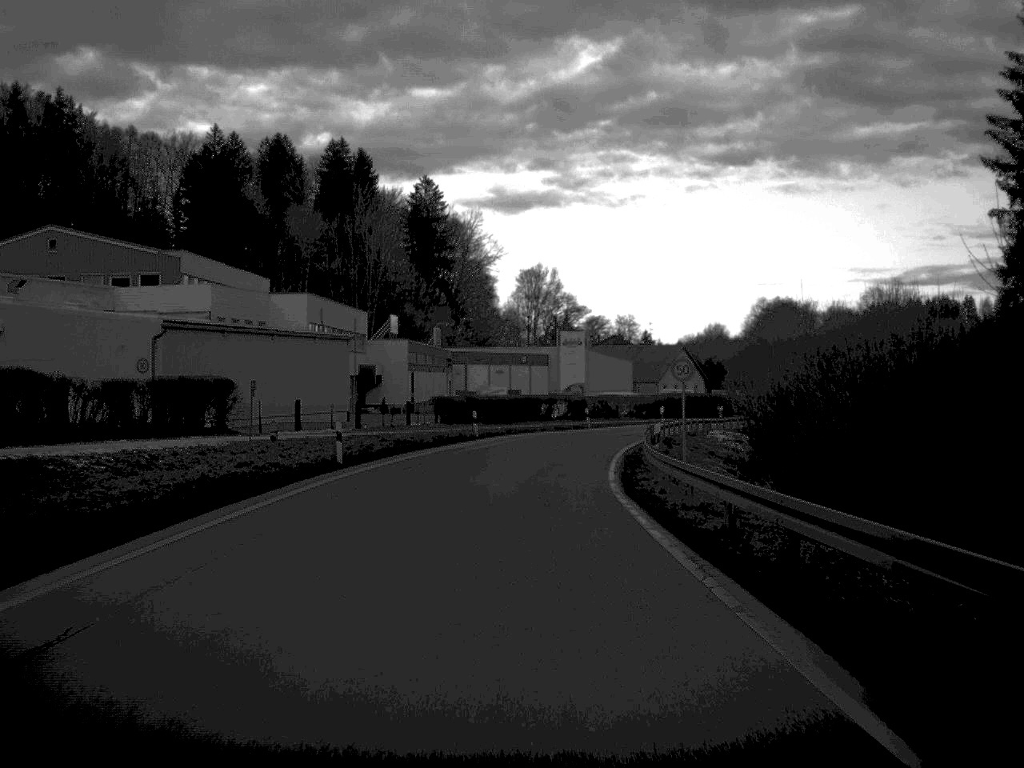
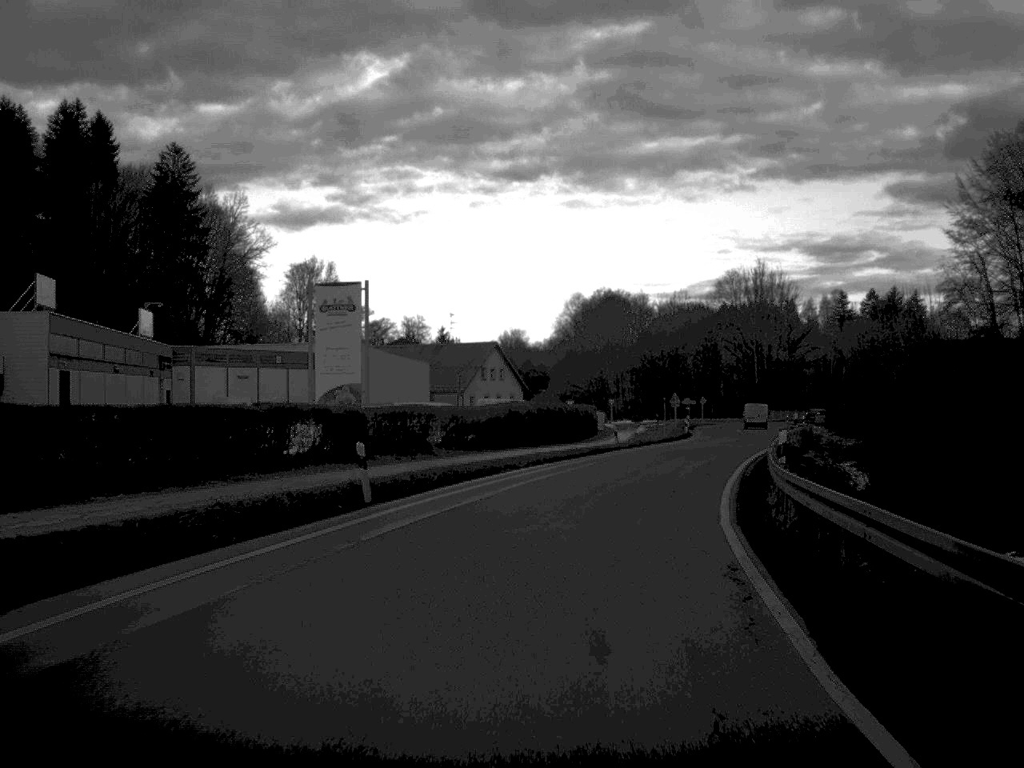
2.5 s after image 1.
(+2.3, +45.9) m; +10°
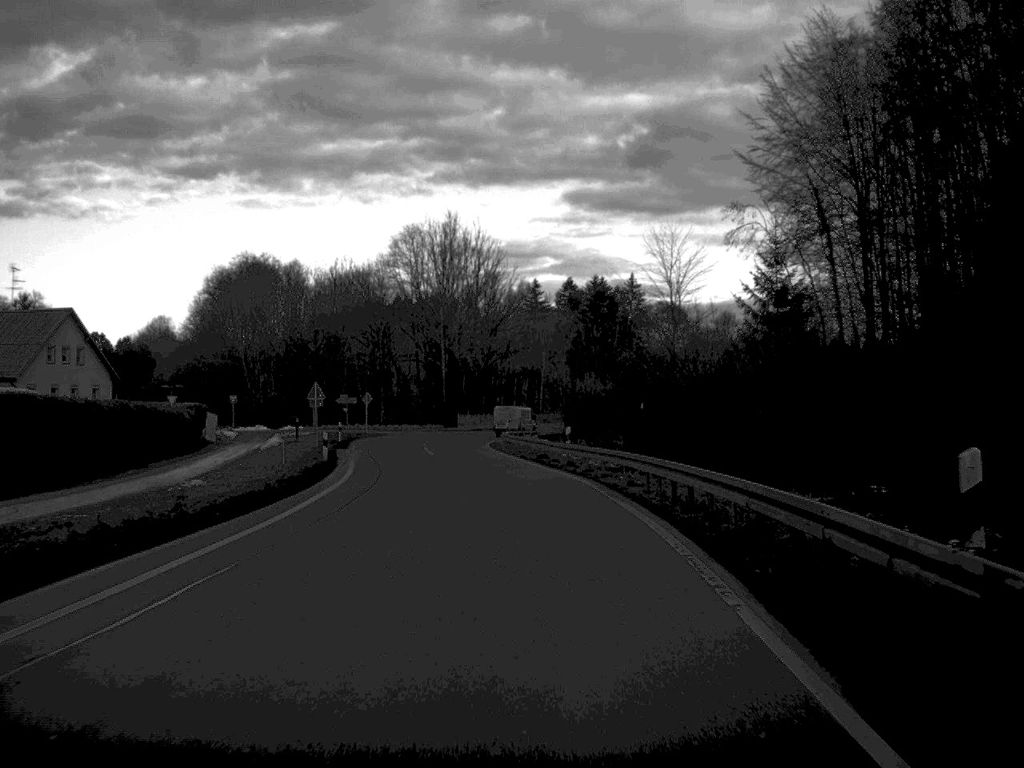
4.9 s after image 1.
(+6.2, +43.9) m; +14°
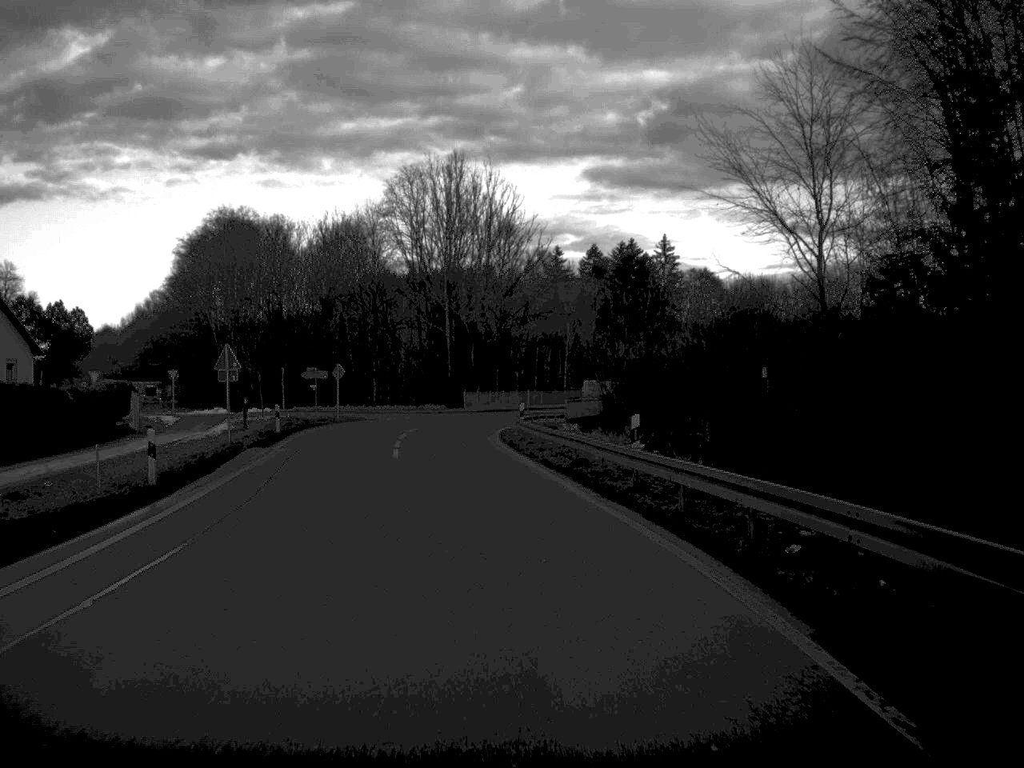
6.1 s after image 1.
(-0.1, +20.8) m; -1°
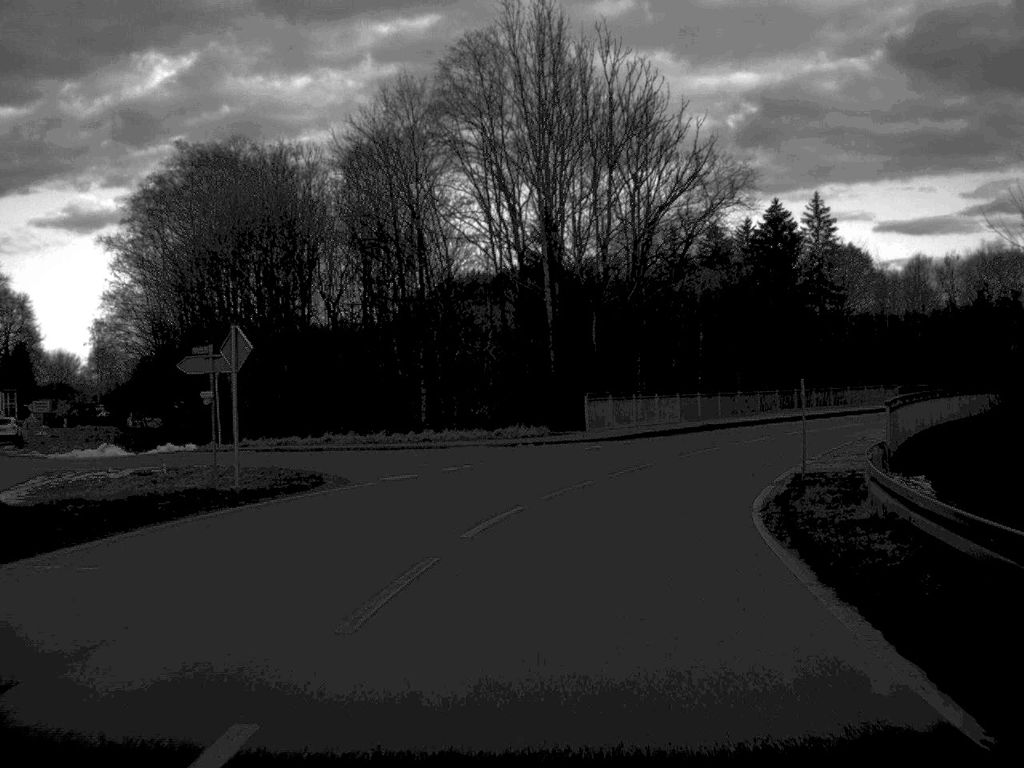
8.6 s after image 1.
(-2.7, +41.9) m; -4°
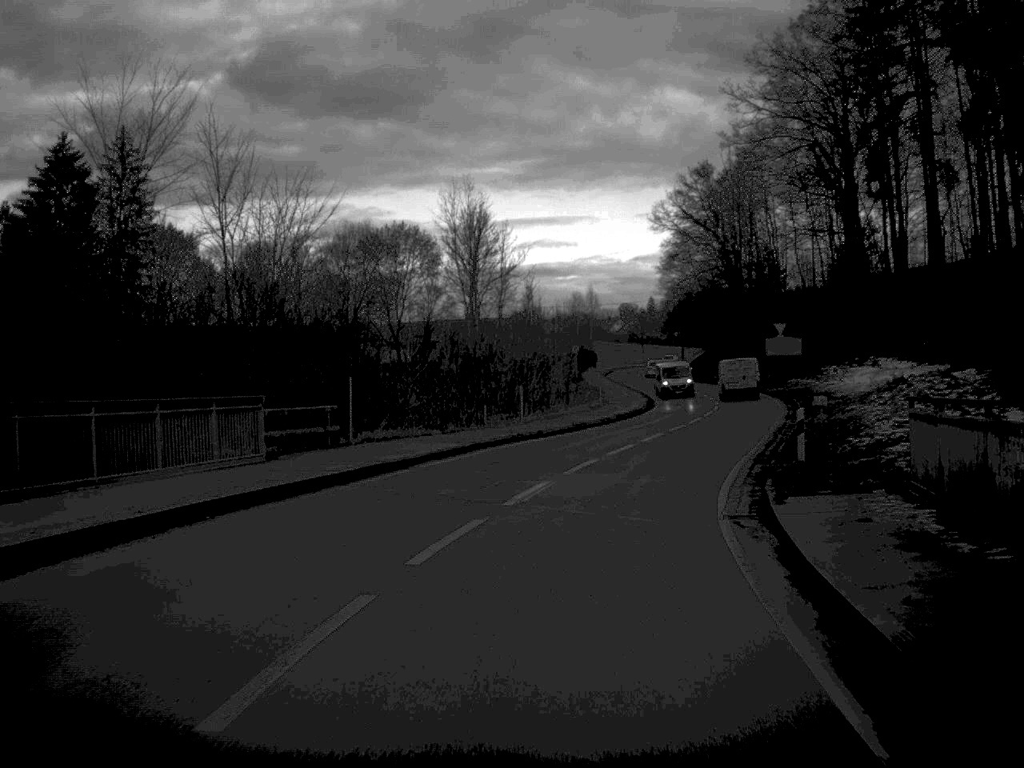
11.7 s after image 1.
(+12.8, +47.2) m; +30°
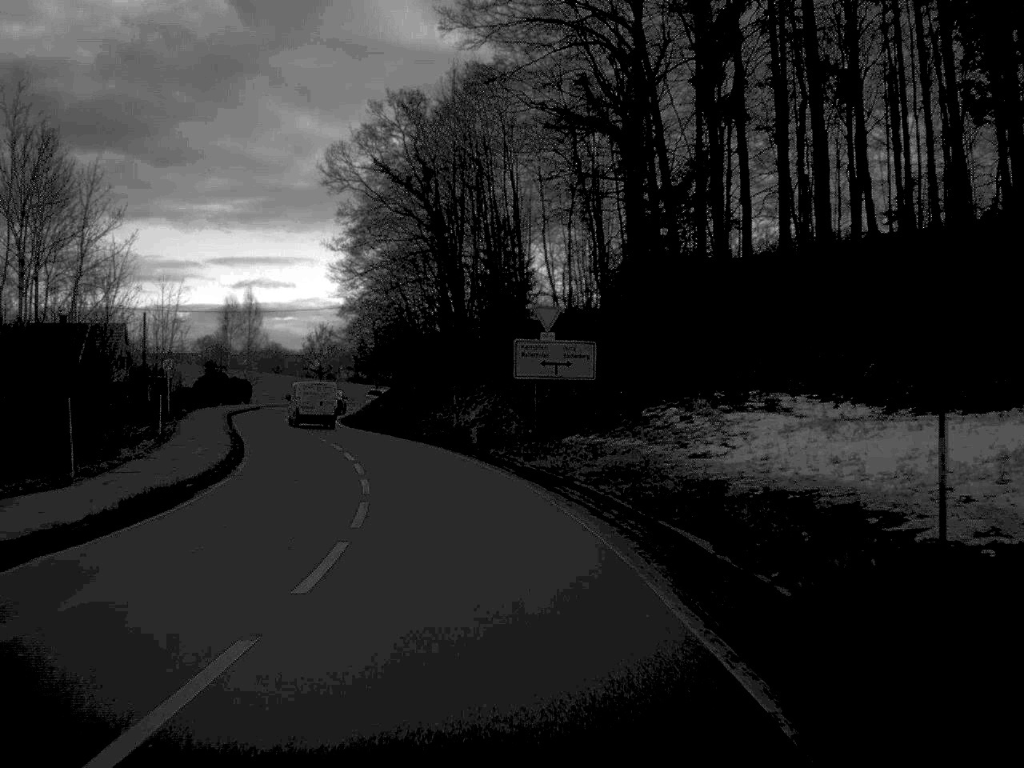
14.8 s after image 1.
(+7.7, +47.4) m; +12°
